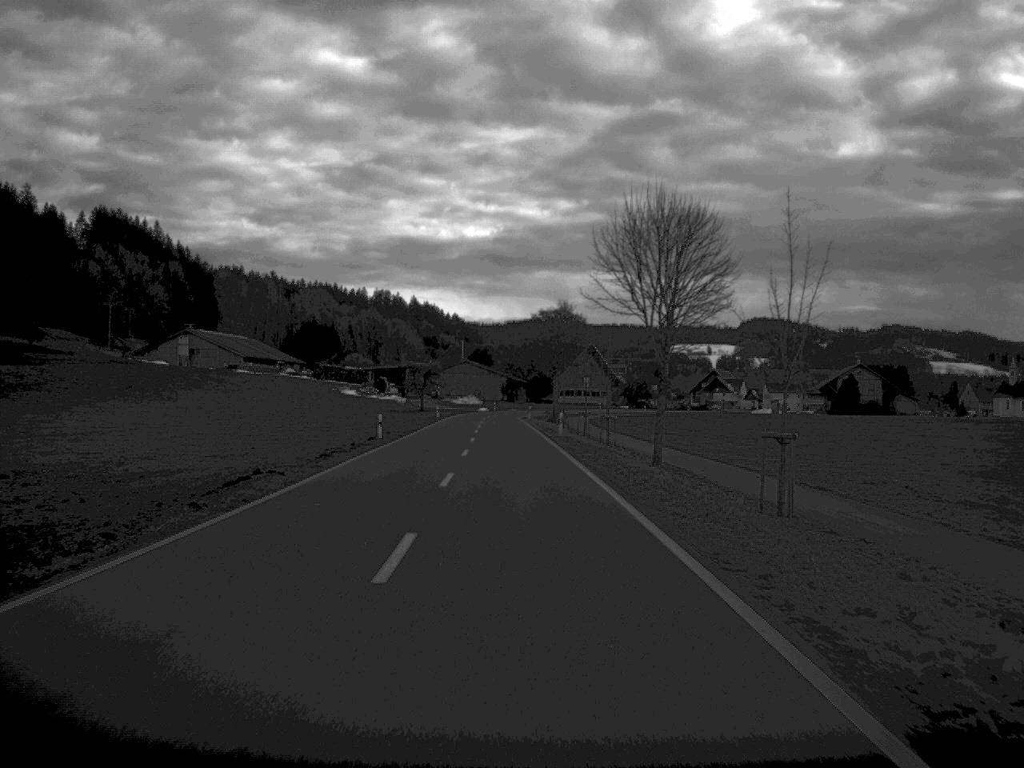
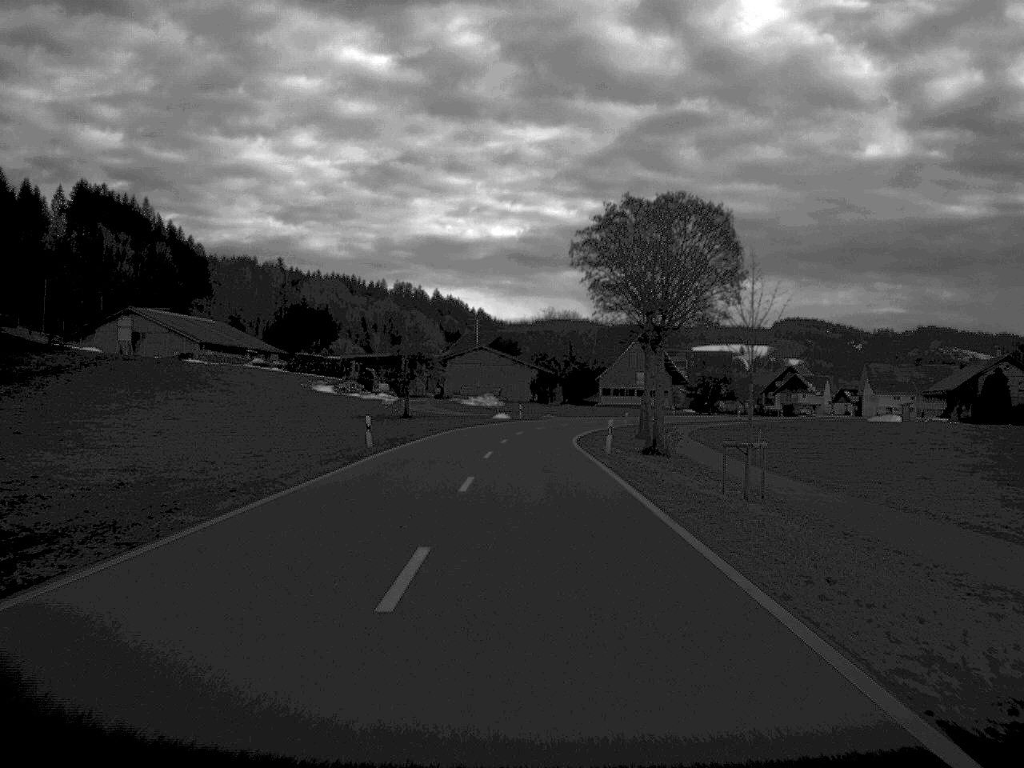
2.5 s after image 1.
(-1.2, +61.6) m; -1°
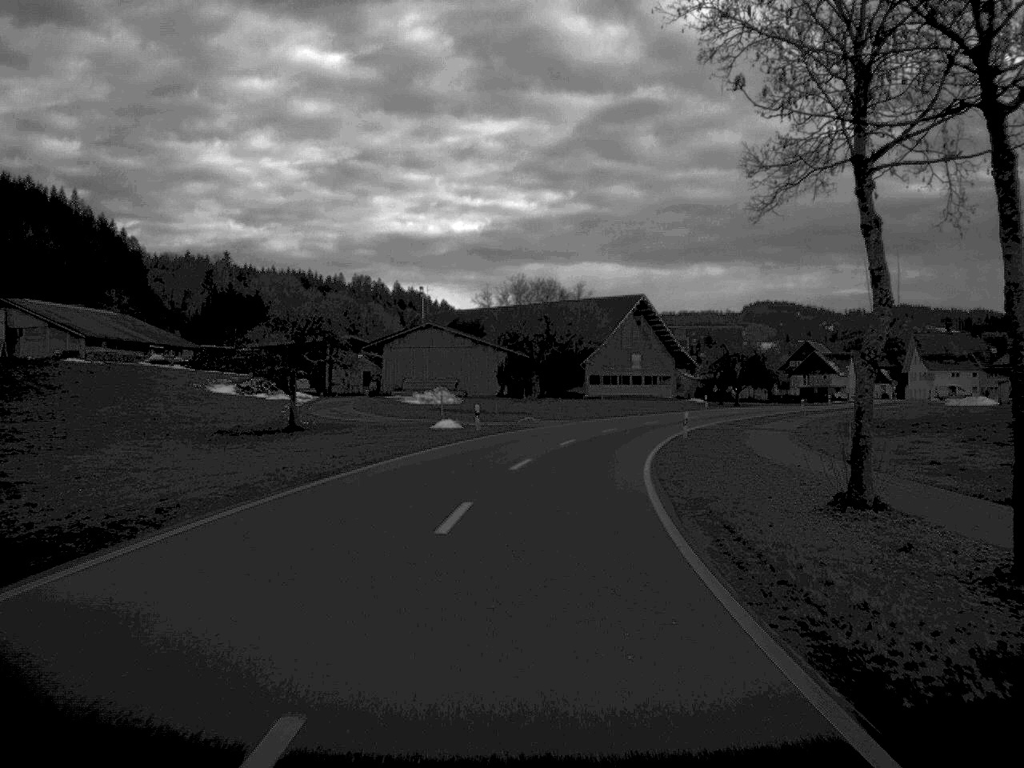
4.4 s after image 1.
(+0.2, +43.1) m; +1°
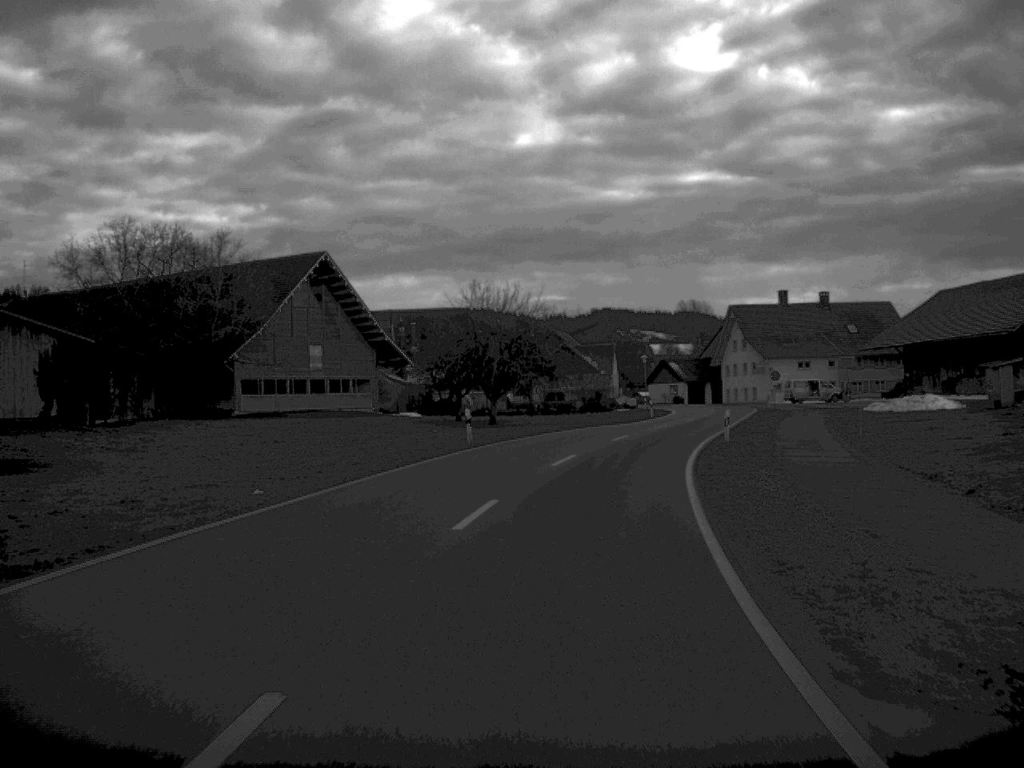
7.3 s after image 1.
(+6.2, +58.4) m; +13°
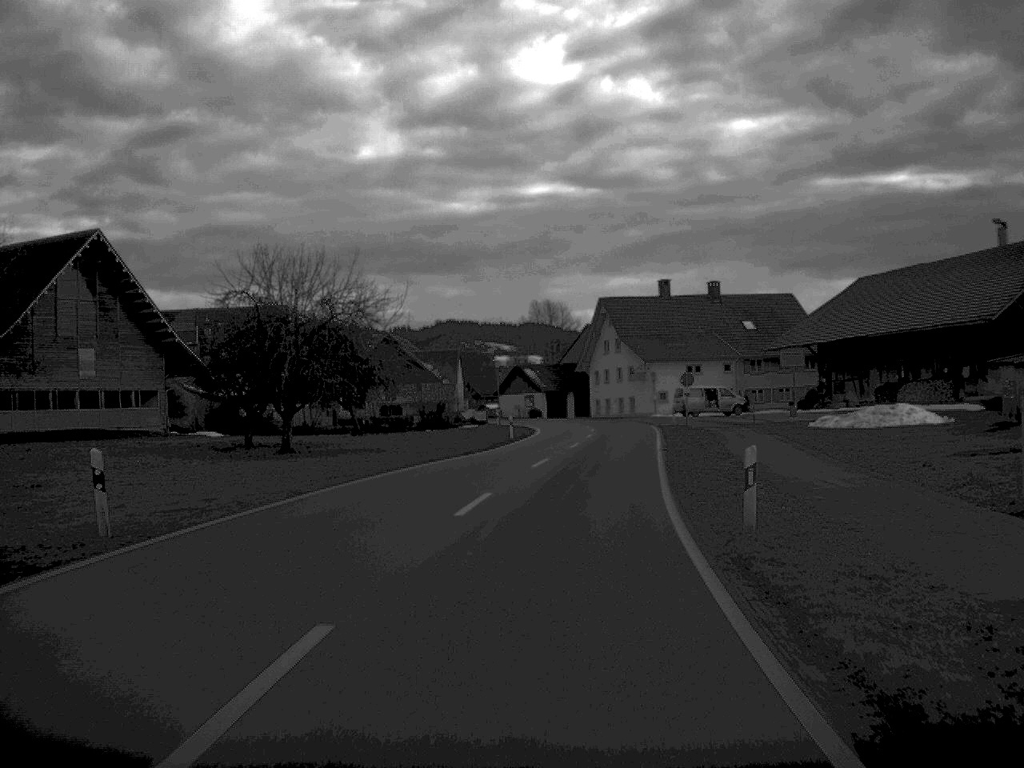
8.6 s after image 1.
(+1.3, +21.6) m; +7°
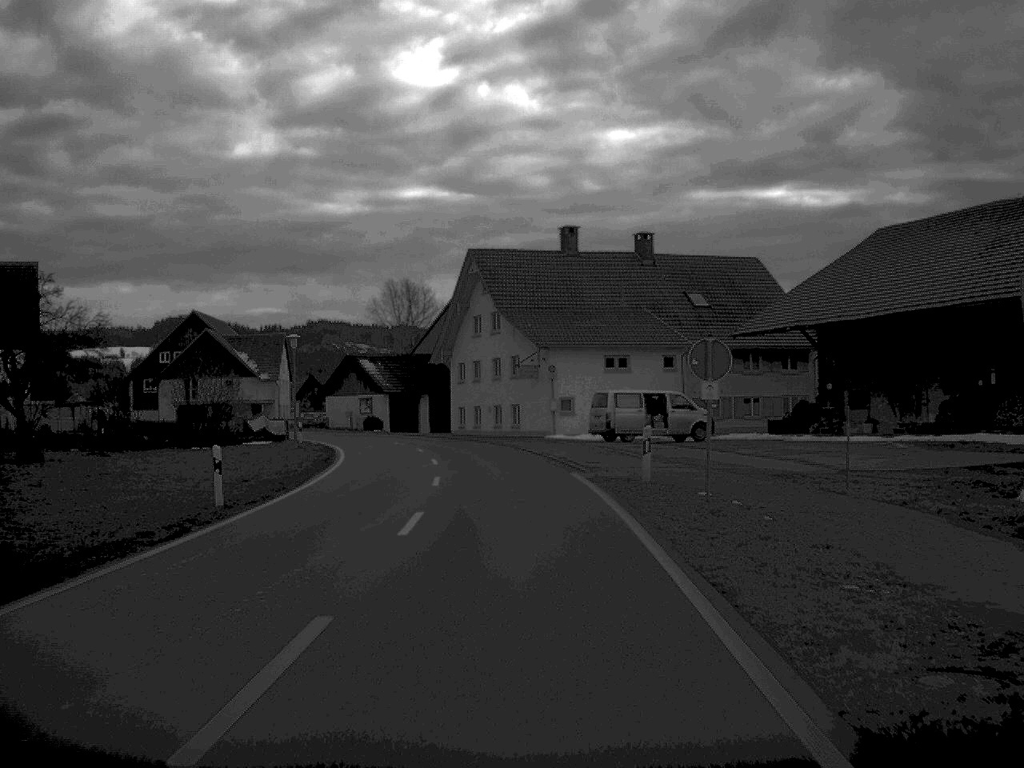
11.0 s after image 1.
(+2.1, +34.8) m; +5°
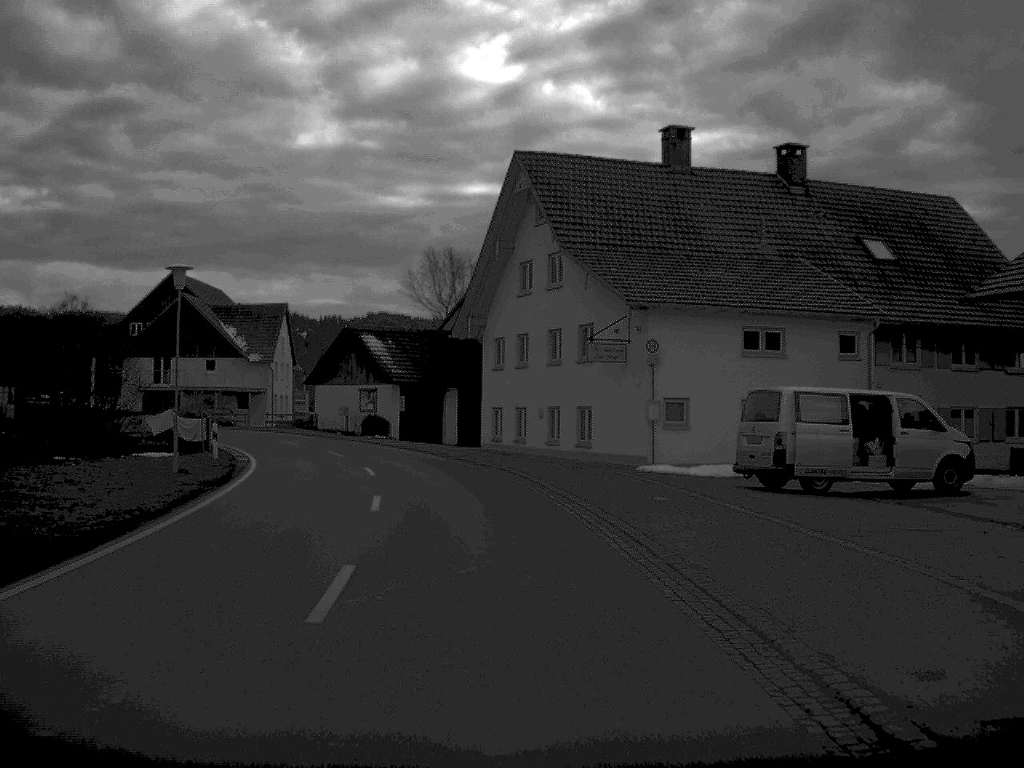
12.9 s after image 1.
(-0.4, +24.4) m; -3°
